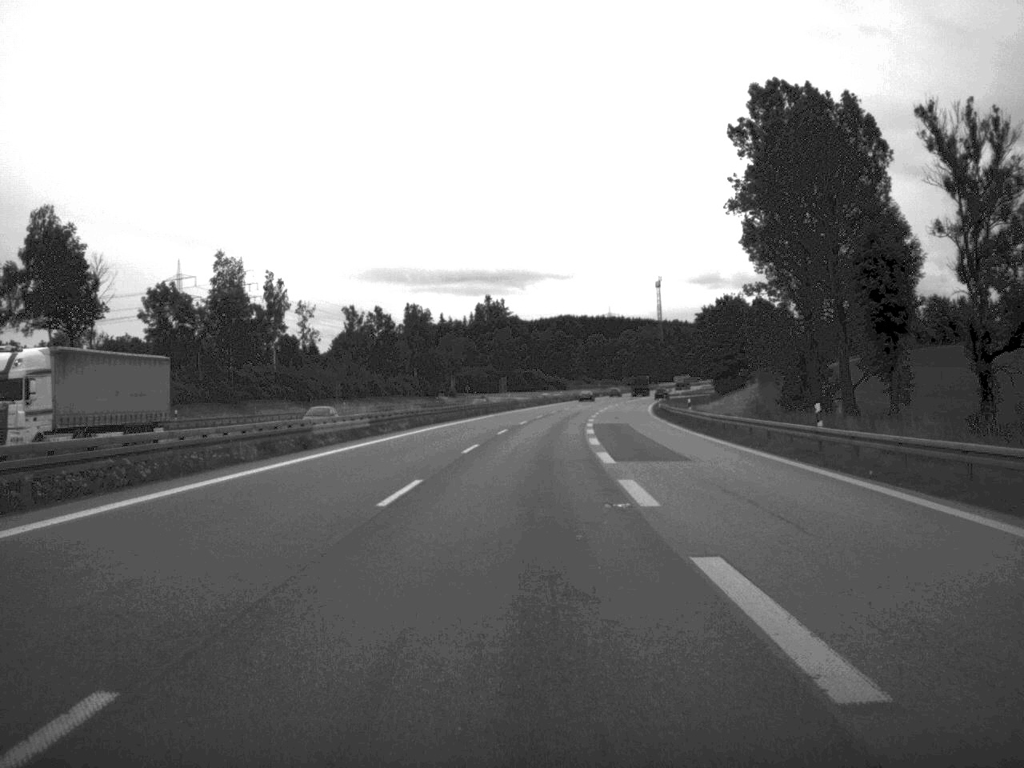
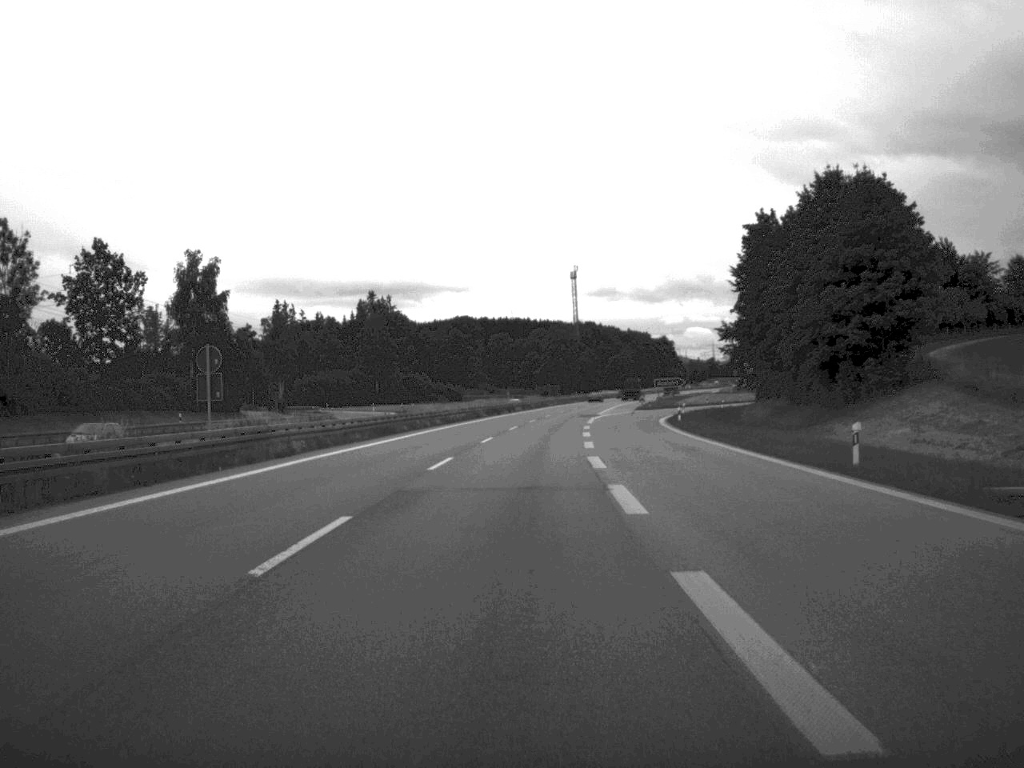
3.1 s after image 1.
(+3.5, +95.4) m; +4°
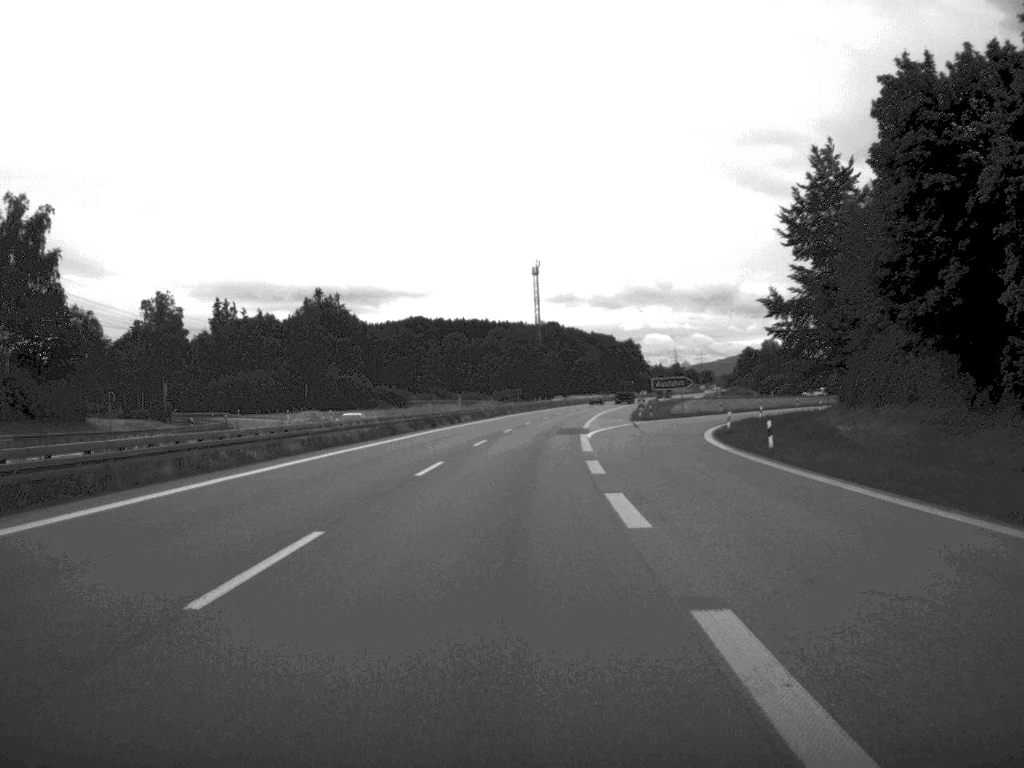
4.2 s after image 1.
(+0.6, +37.1) m; +2°
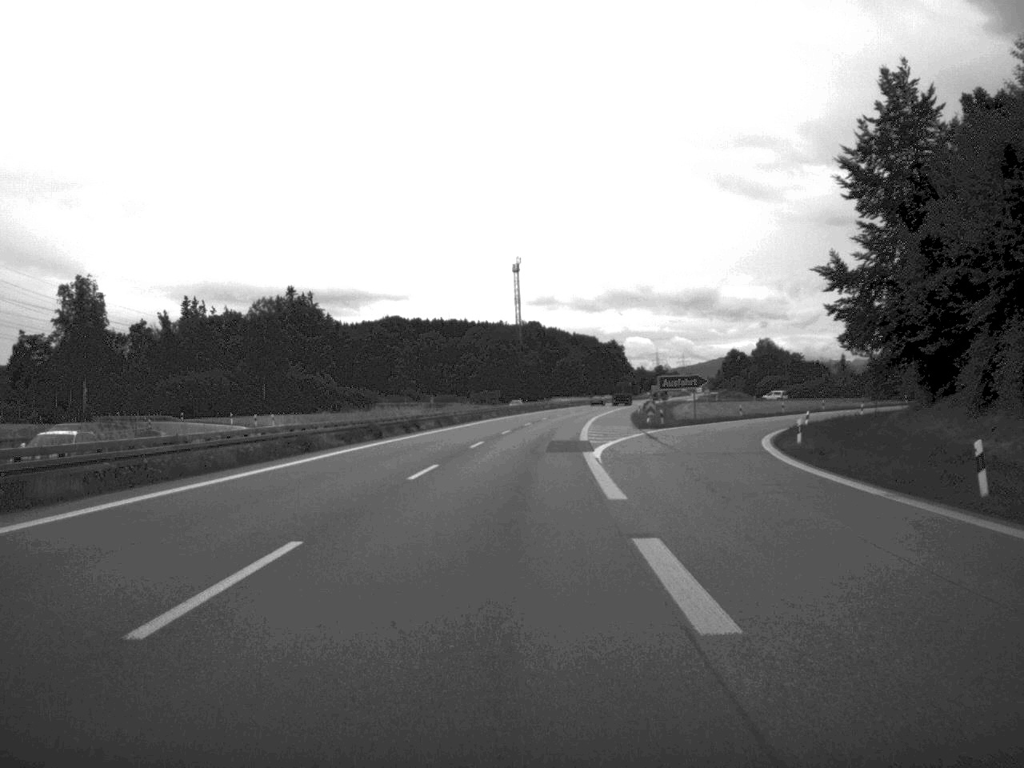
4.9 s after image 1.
(+0.1, +18.9) m; +1°
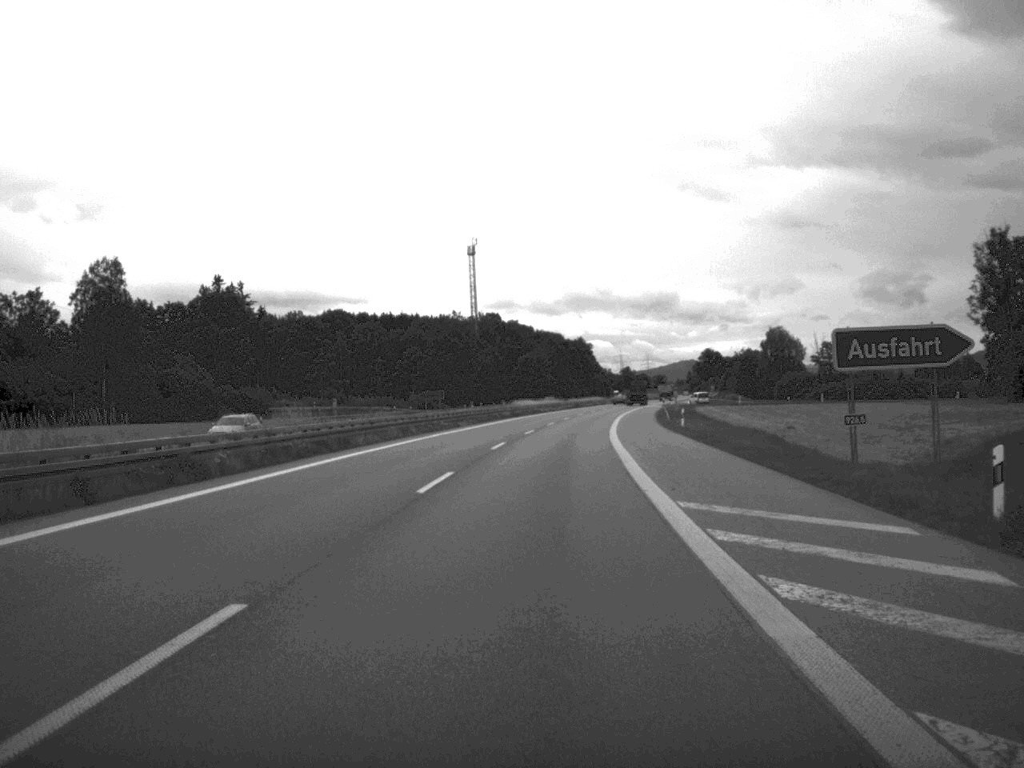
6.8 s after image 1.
(+1.0, +57.4) m; +2°
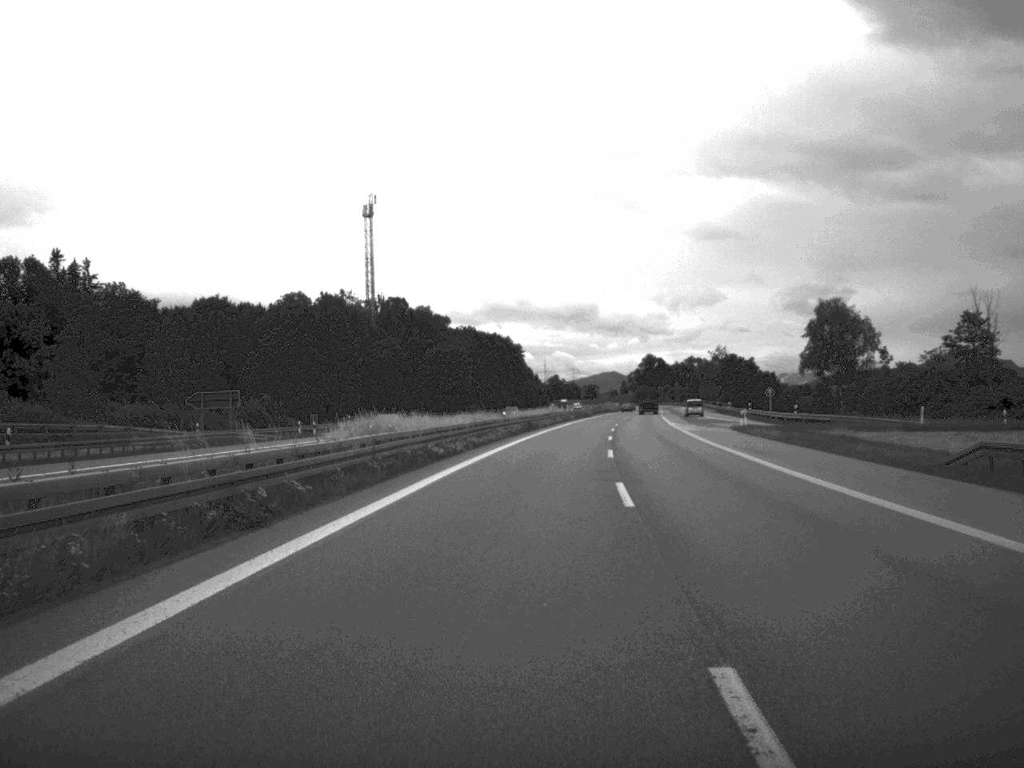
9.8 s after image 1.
(+1.6, +90.6) m; +3°
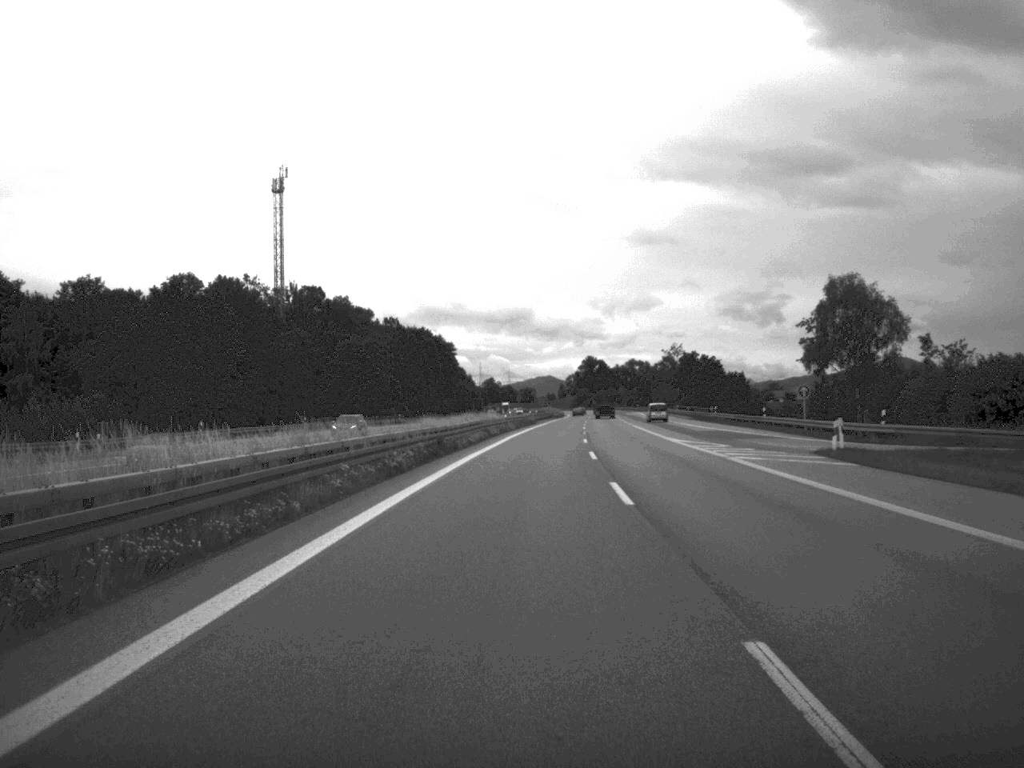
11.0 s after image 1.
(+0.9, +34.6) m; +3°
